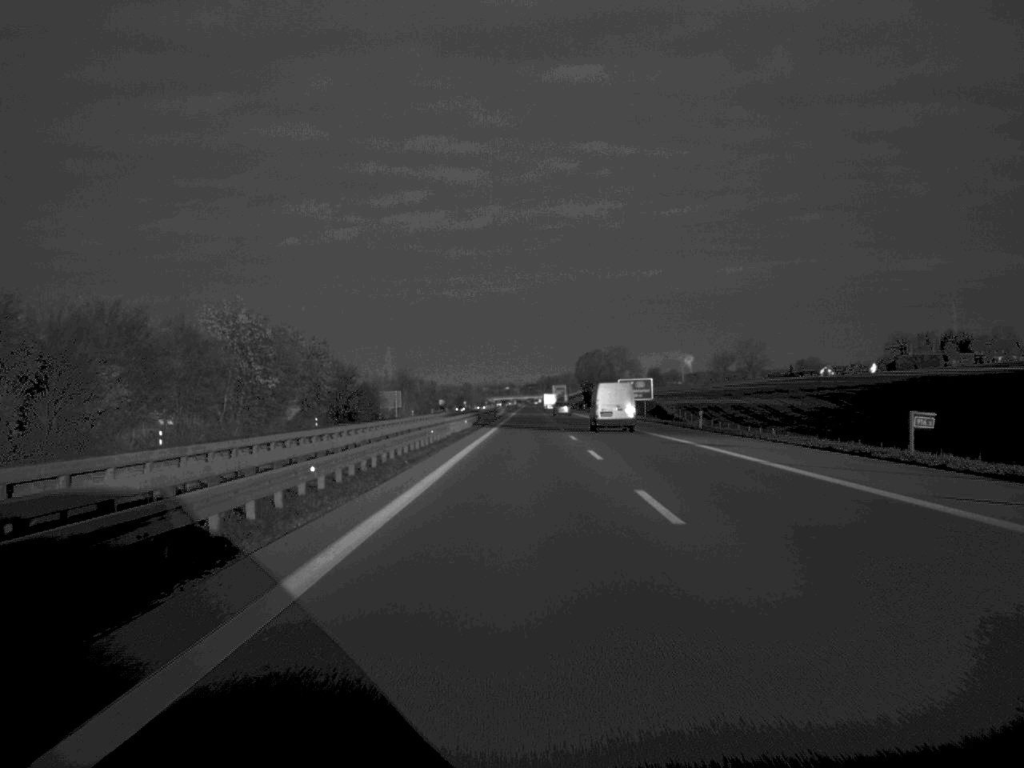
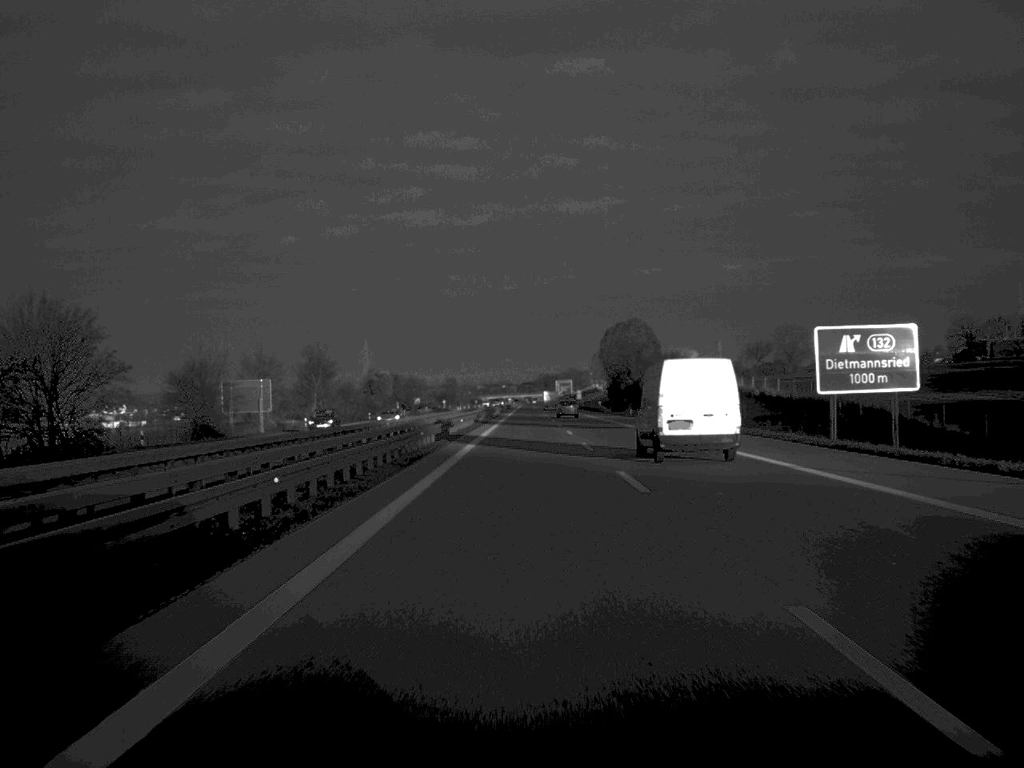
(+0.1, +102.2) m; 0°
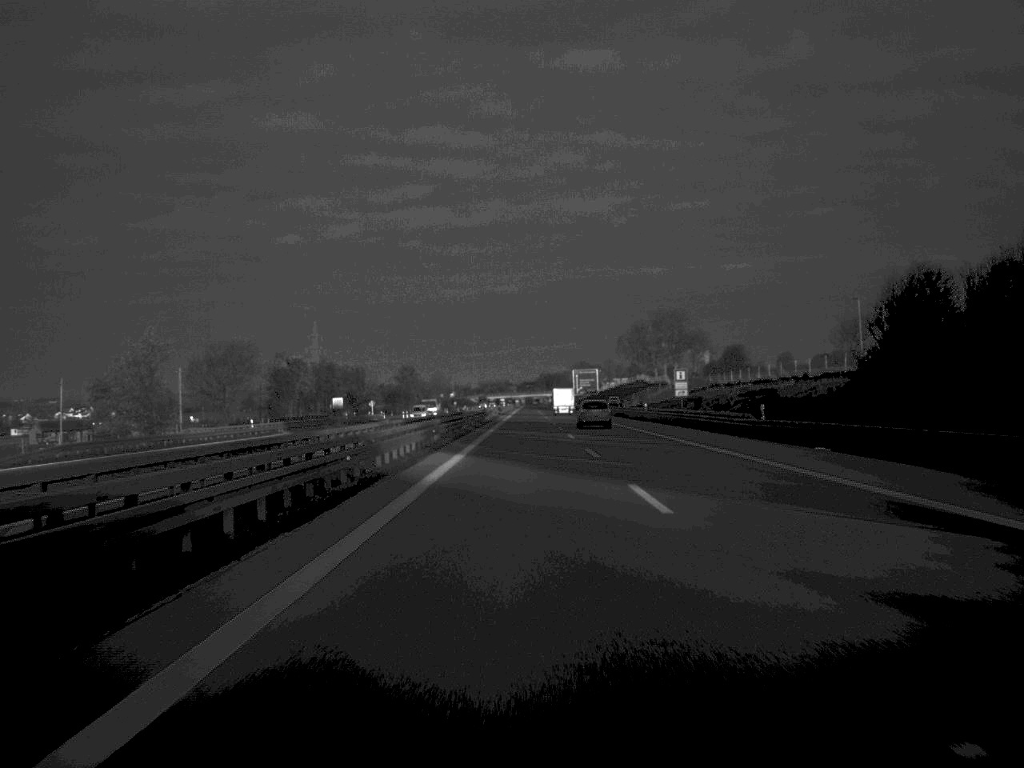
(-0.1, +165.3) m; 0°
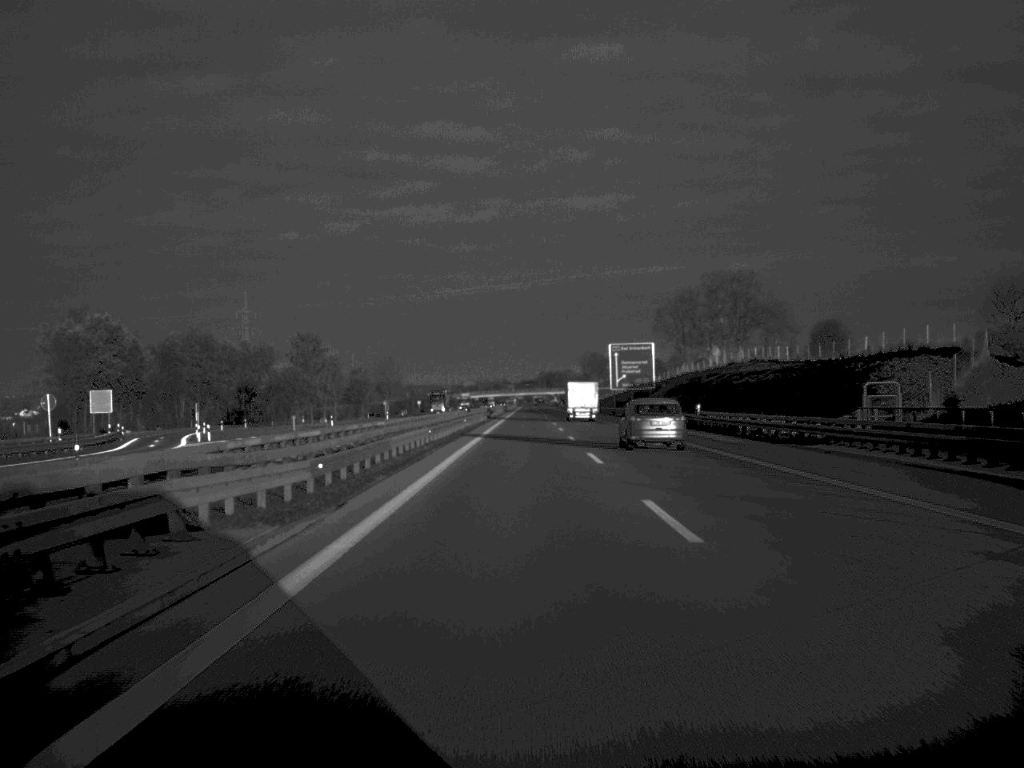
(0.0, +129.3) m; 0°
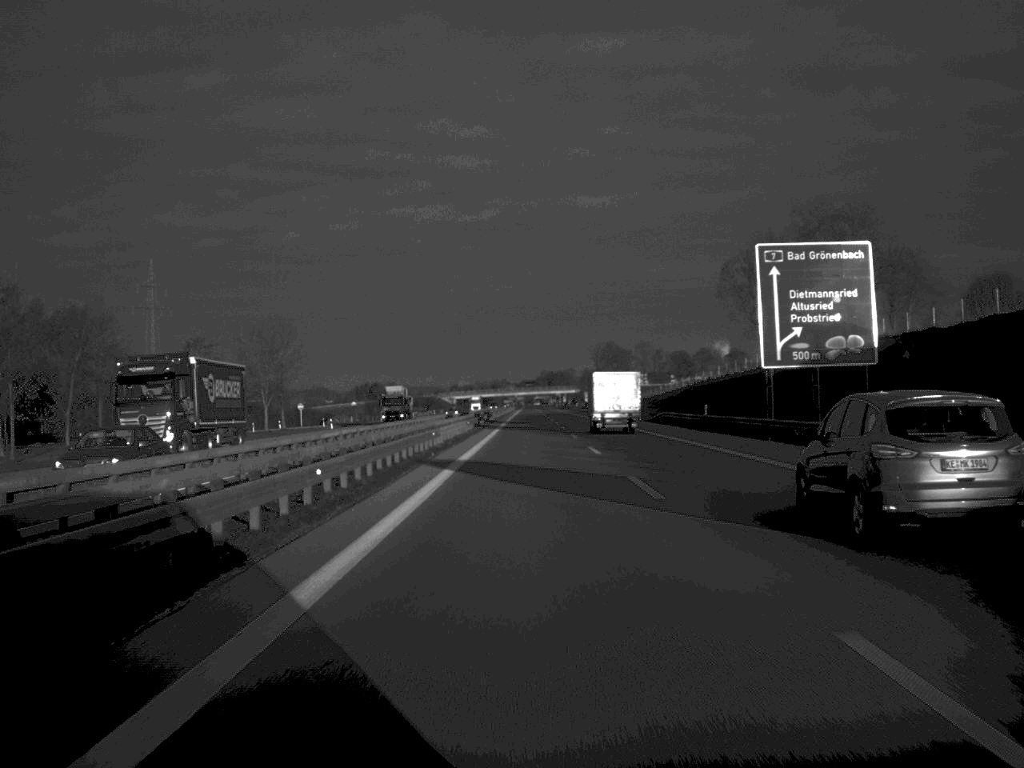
(-0.2, +102.2) m; 0°
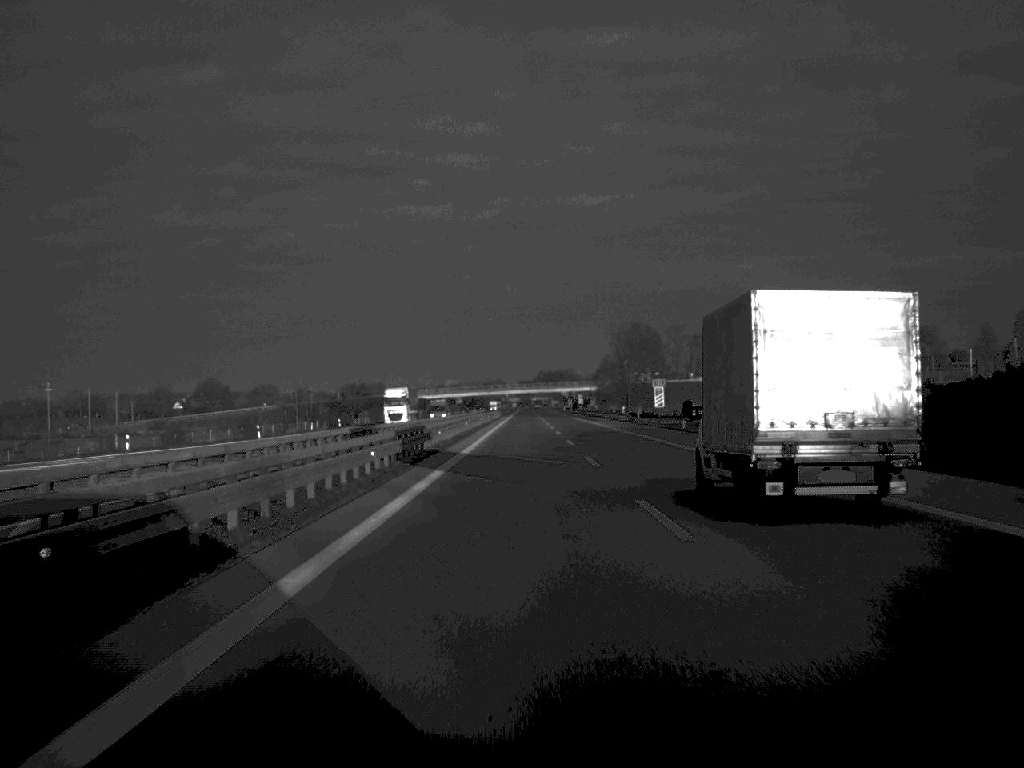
(+0.3, +130.7) m; 0°
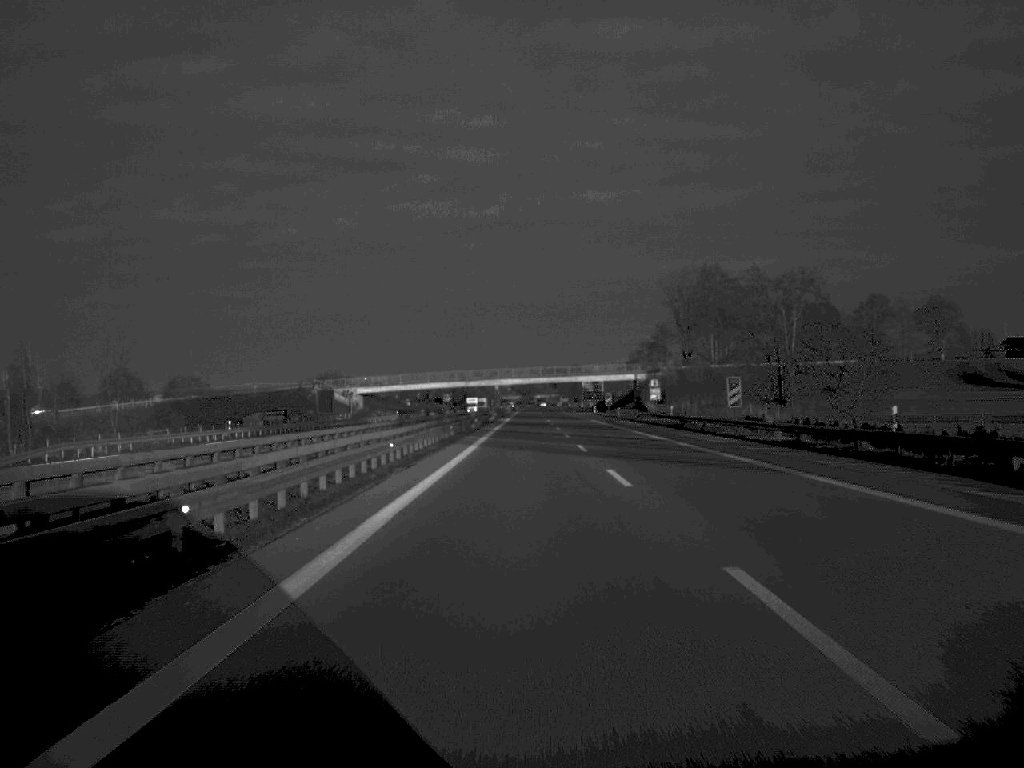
(-0.2, +133.8) m; 0°
